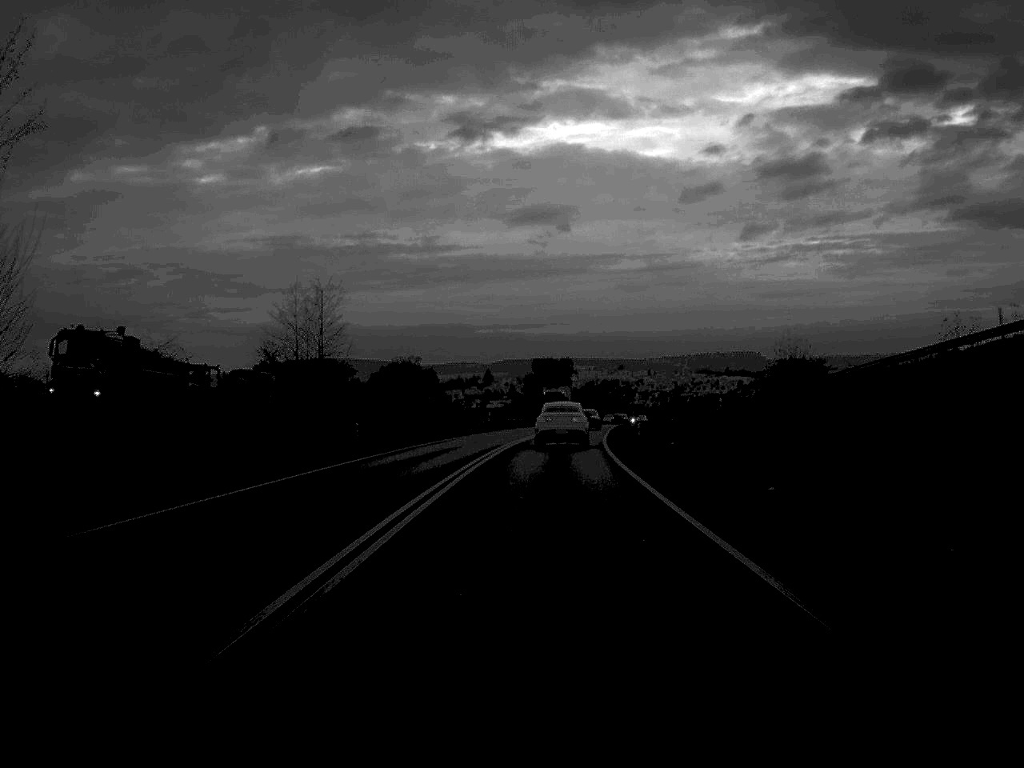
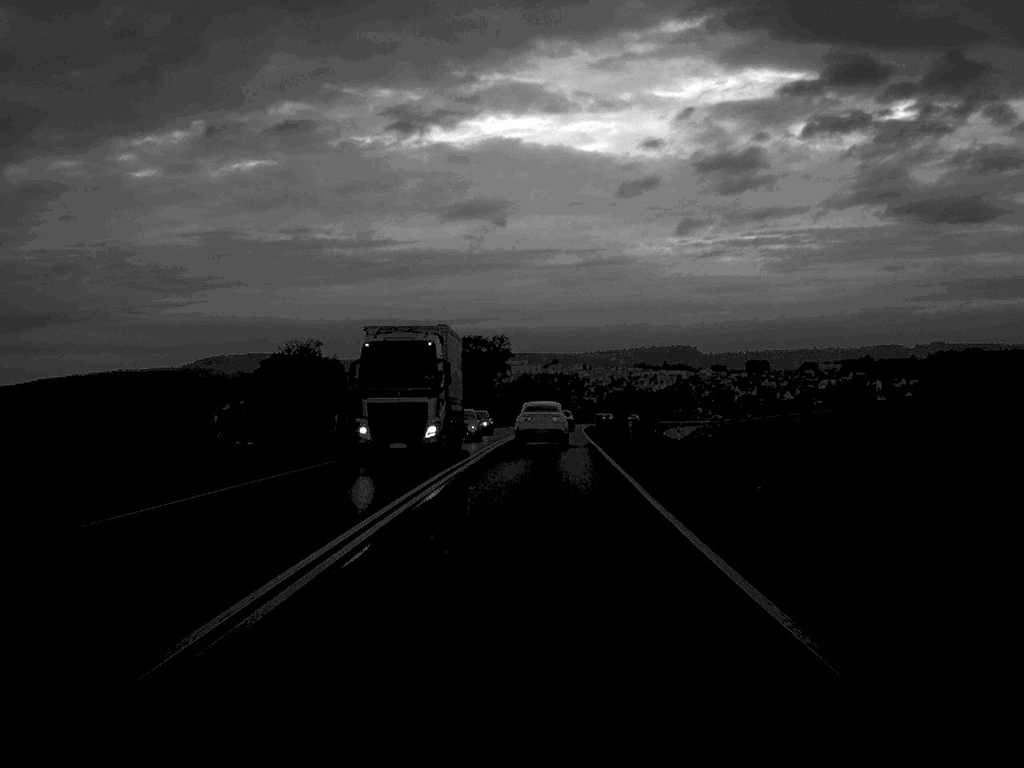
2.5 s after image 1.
(+1.3, +50.7) m; +3°
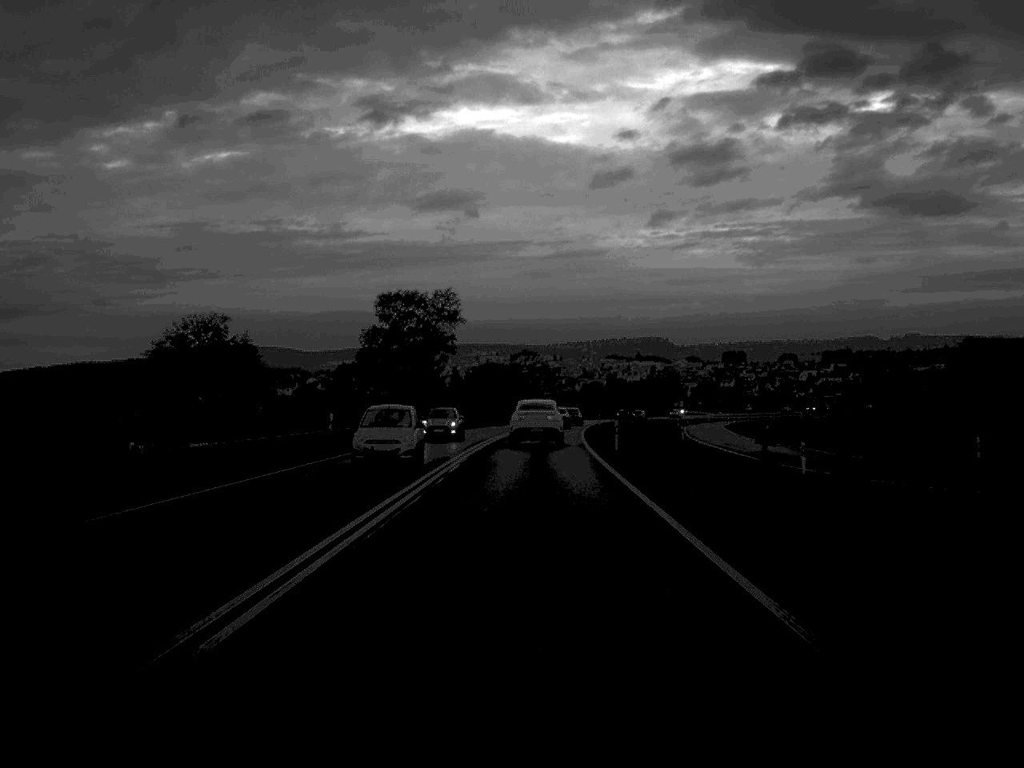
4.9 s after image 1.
(+0.8, +48.8) m; +1°
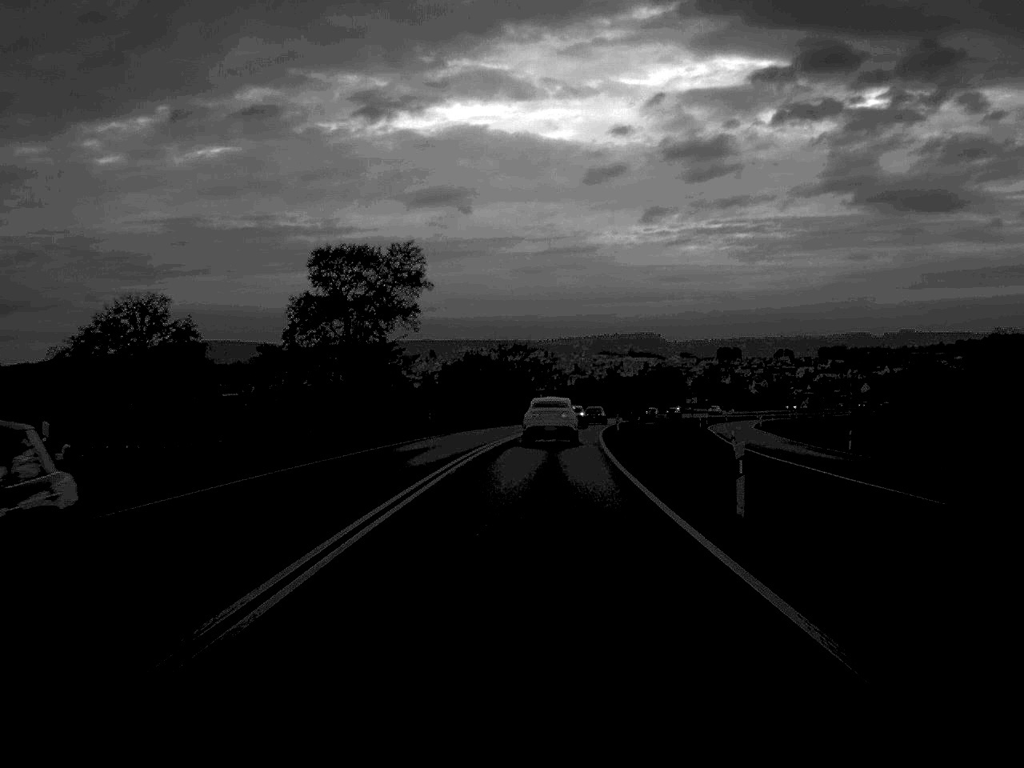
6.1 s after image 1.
(0.0, +25.8) m; 0°
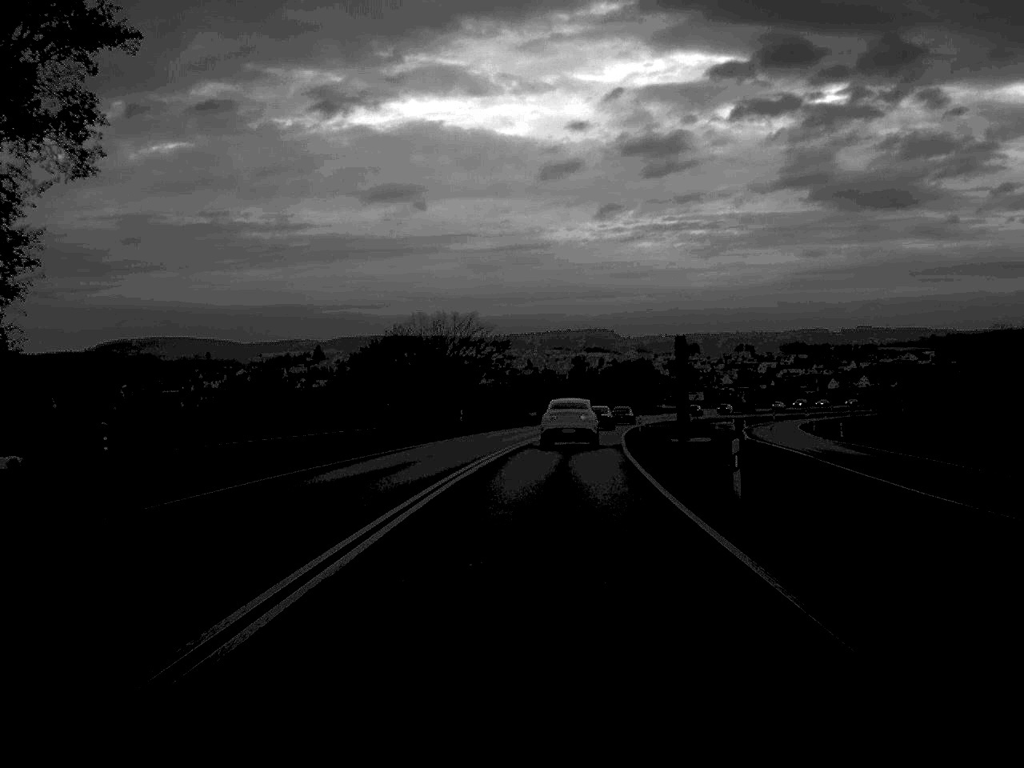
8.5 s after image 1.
(+0.8, +47.1) m; +2°
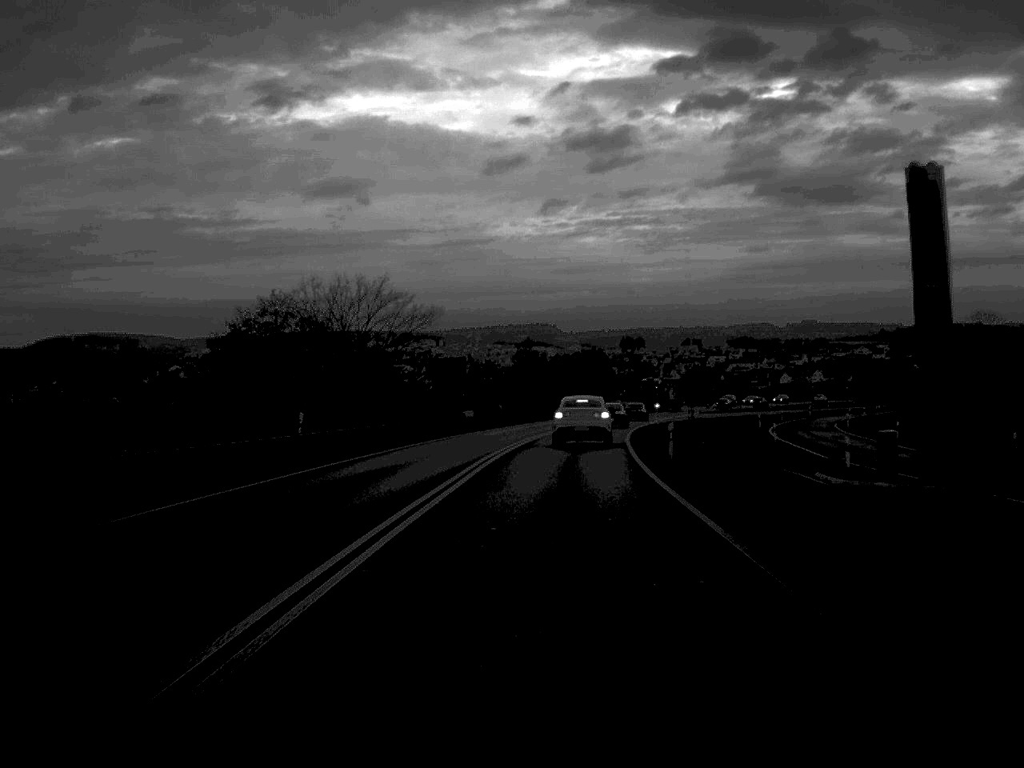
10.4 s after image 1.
(+0.8, +35.5) m; +3°
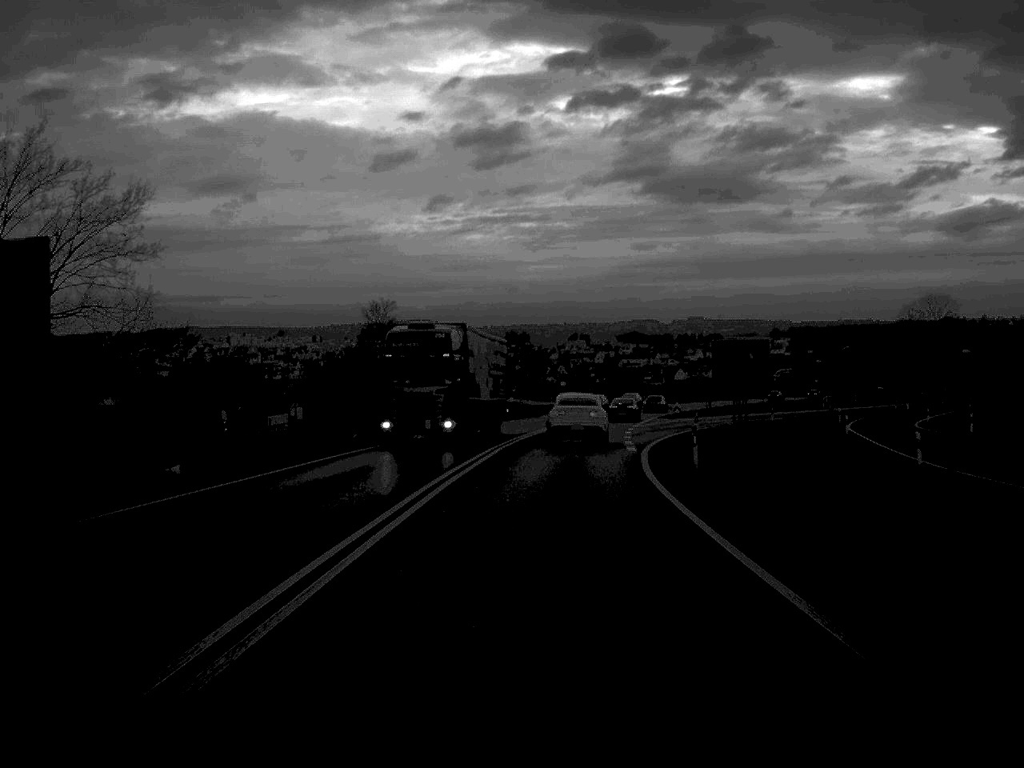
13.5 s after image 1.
(+2.3, +55.4) m; +5°
